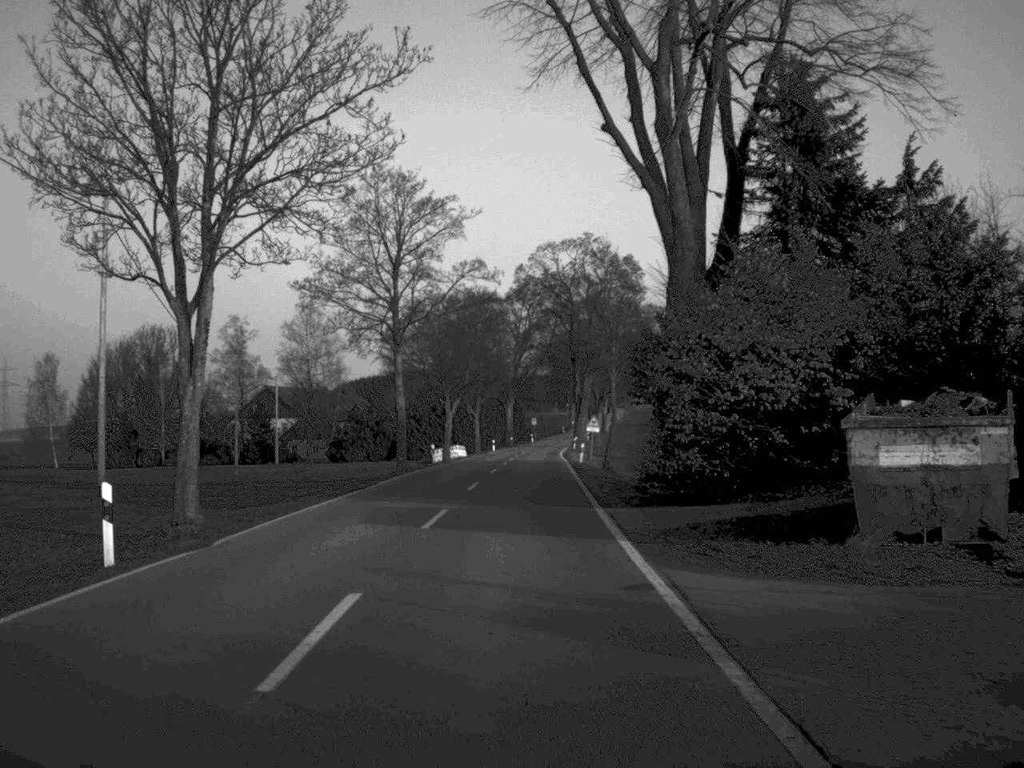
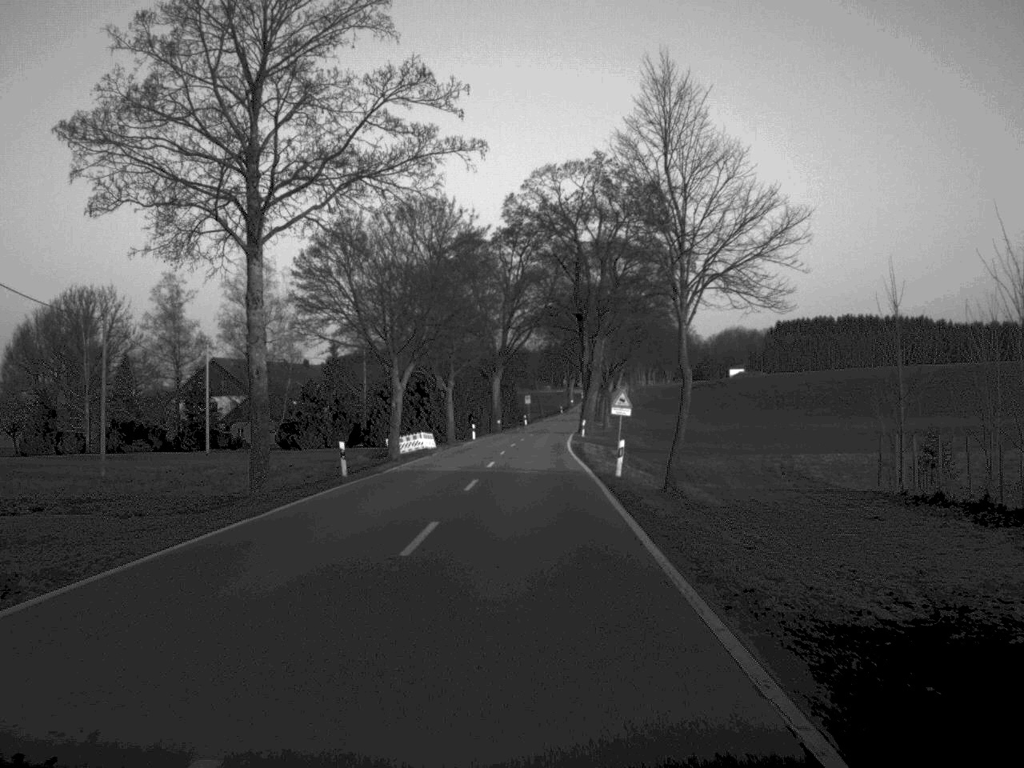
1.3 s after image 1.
(+0.1, +28.6) m; 0°
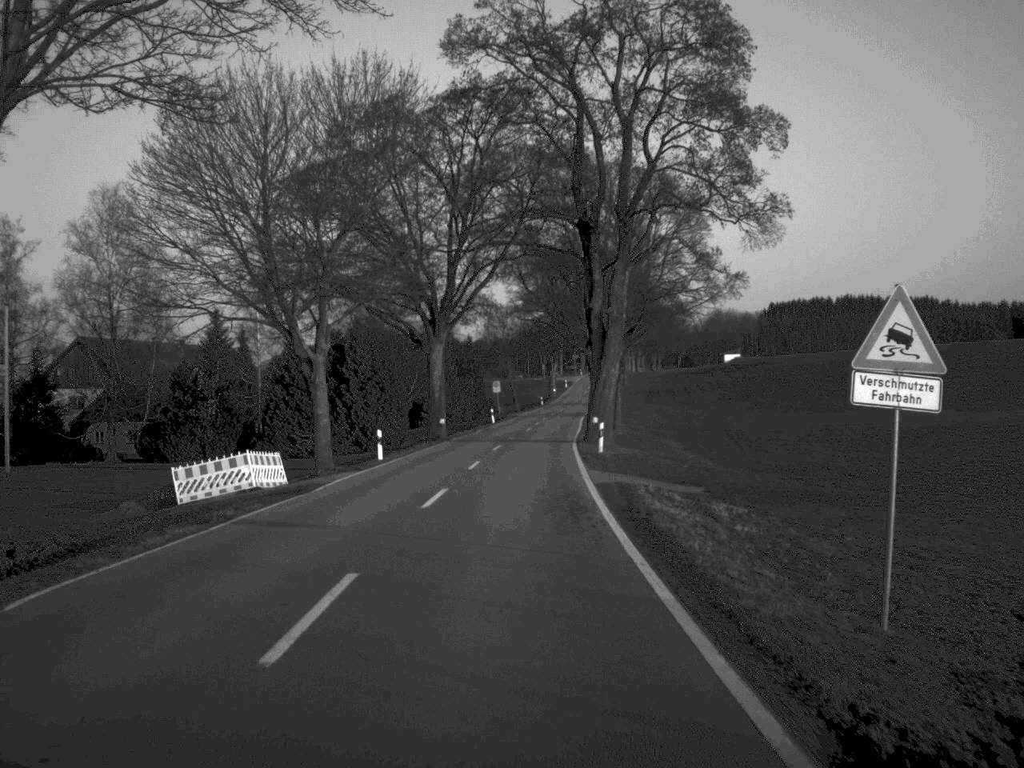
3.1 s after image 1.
(+0.5, +40.9) m; +1°
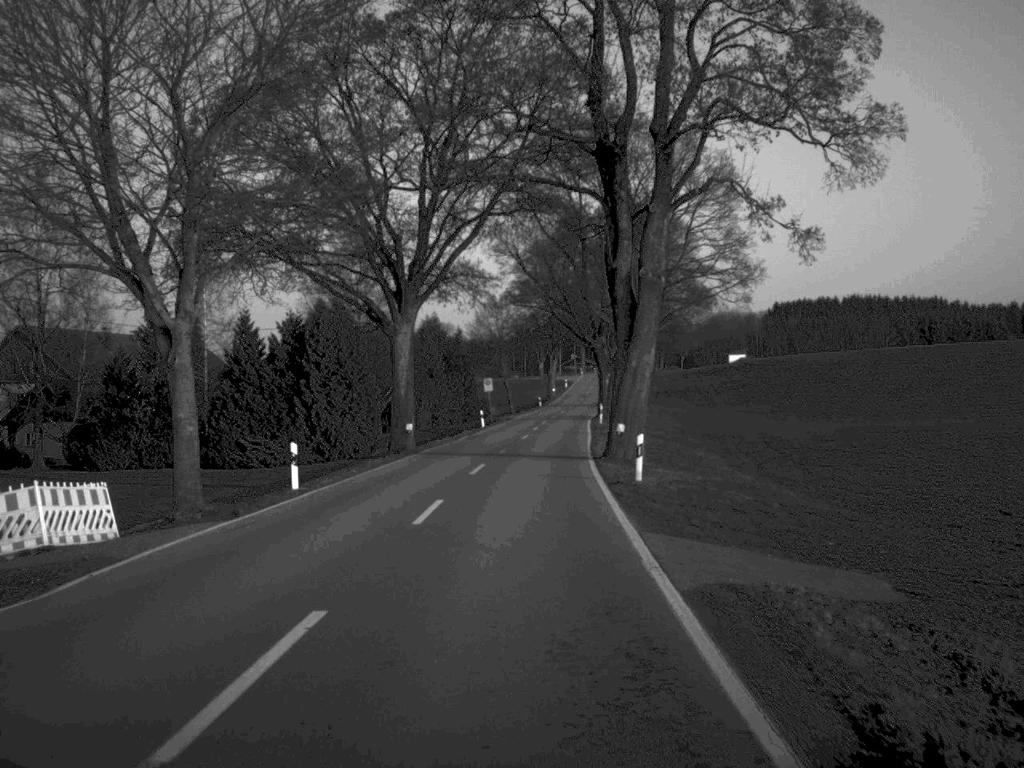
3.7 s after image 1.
(0.0, +14.4) m; 0°
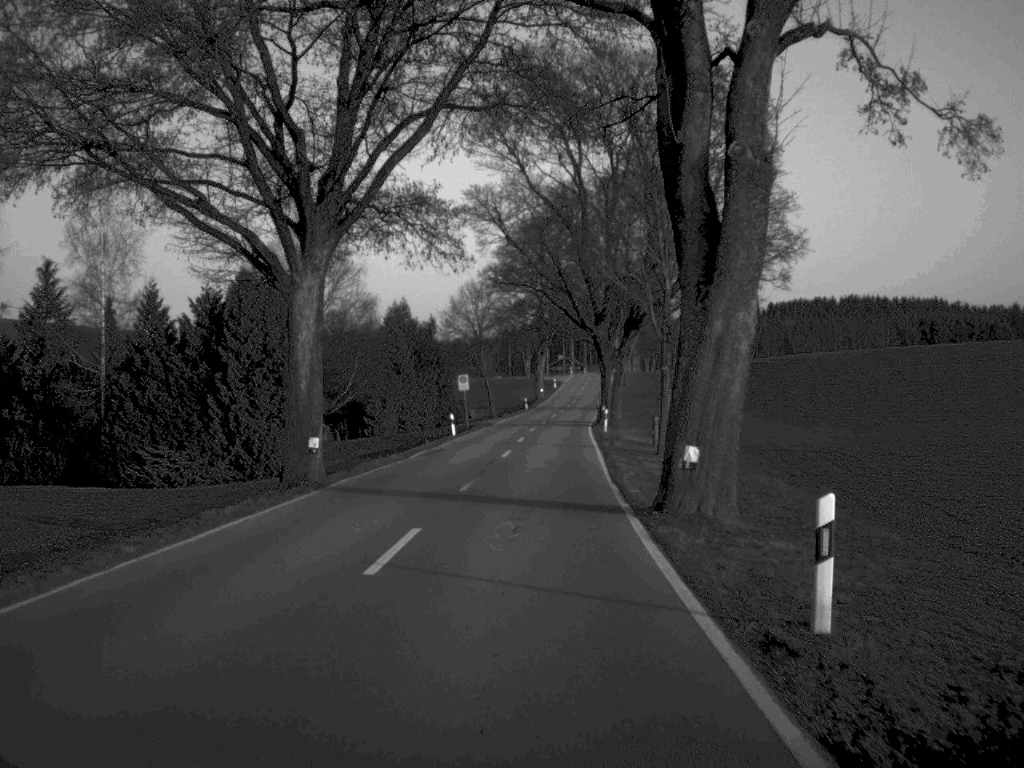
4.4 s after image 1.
(+0.1, +16.6) m; +1°
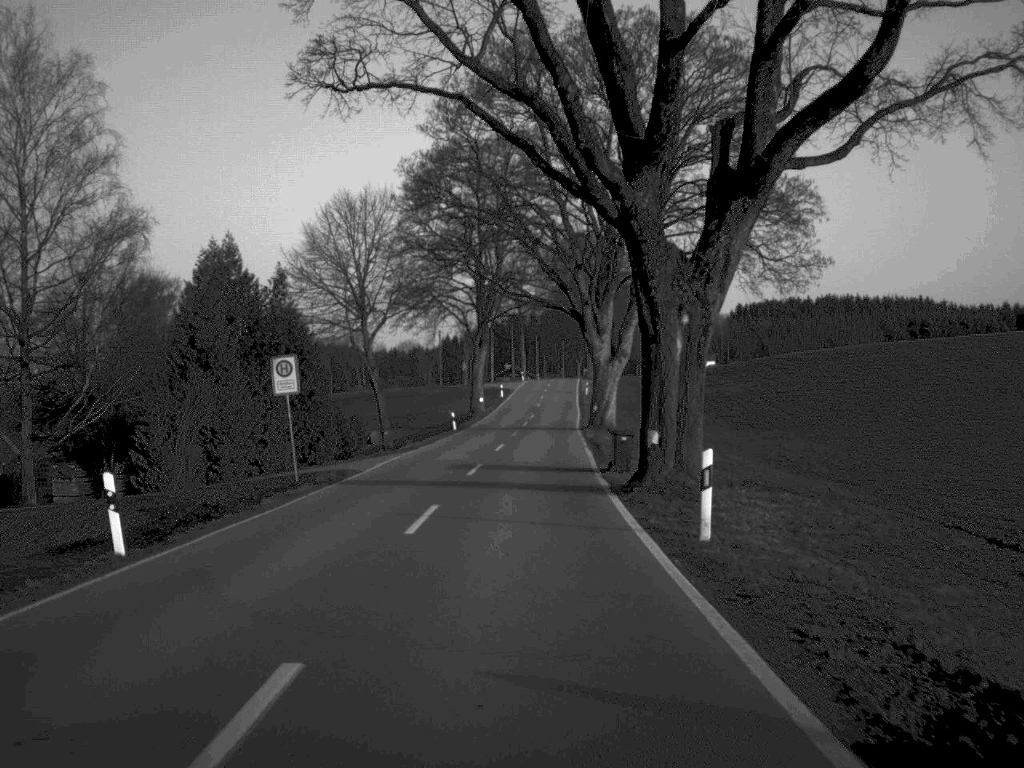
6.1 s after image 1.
(+0.9, +43.1) m; +2°
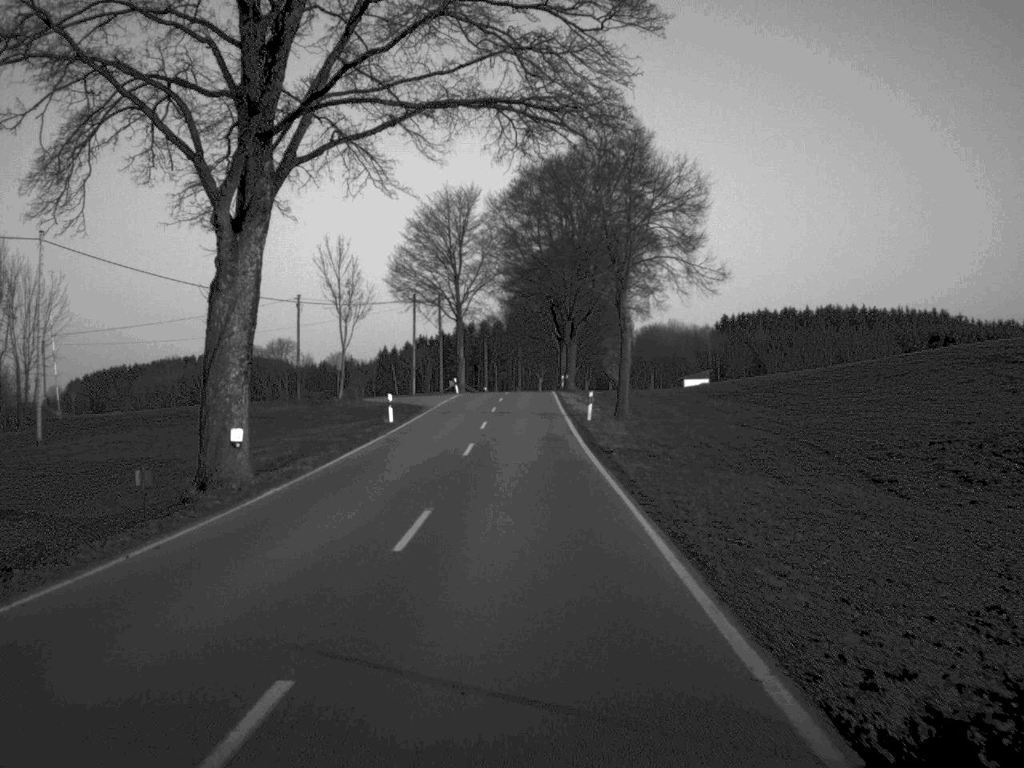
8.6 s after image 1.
(+1.1, +59.0) m; +2°
